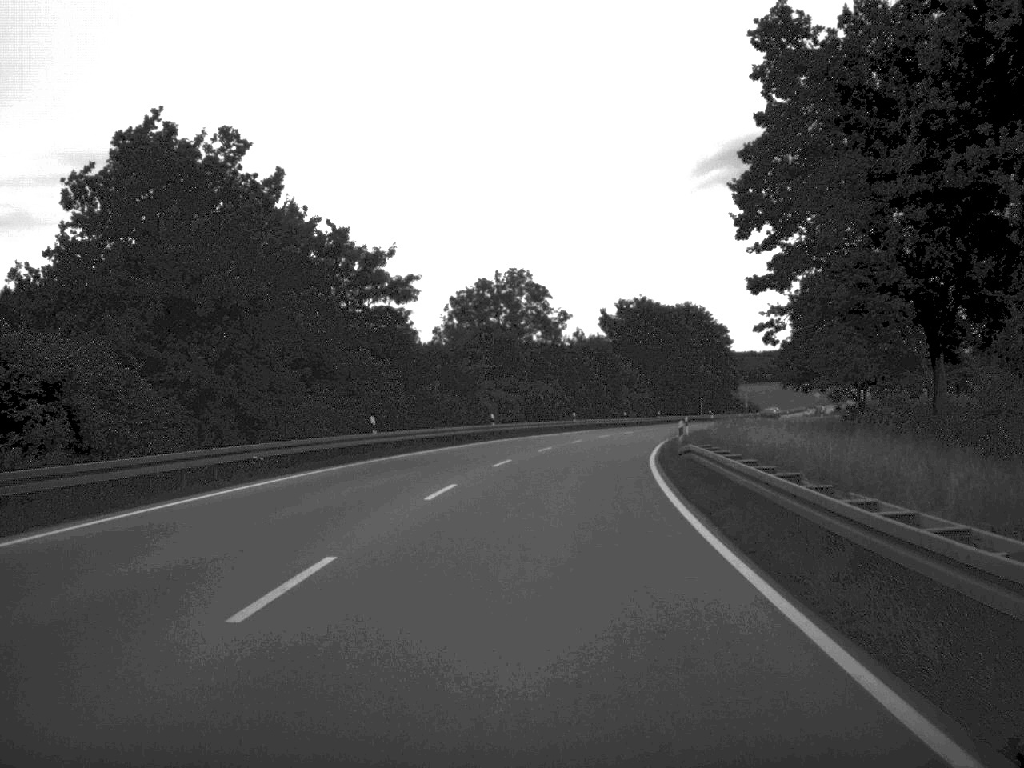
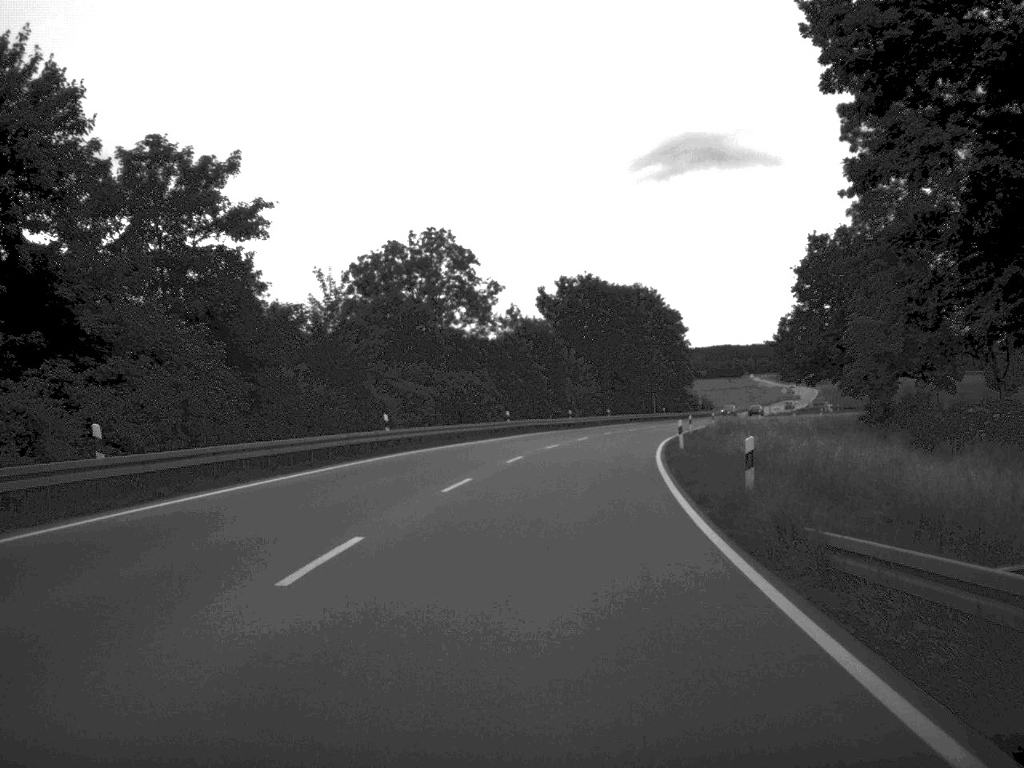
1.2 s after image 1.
(+0.6, +21.9) m; +3°
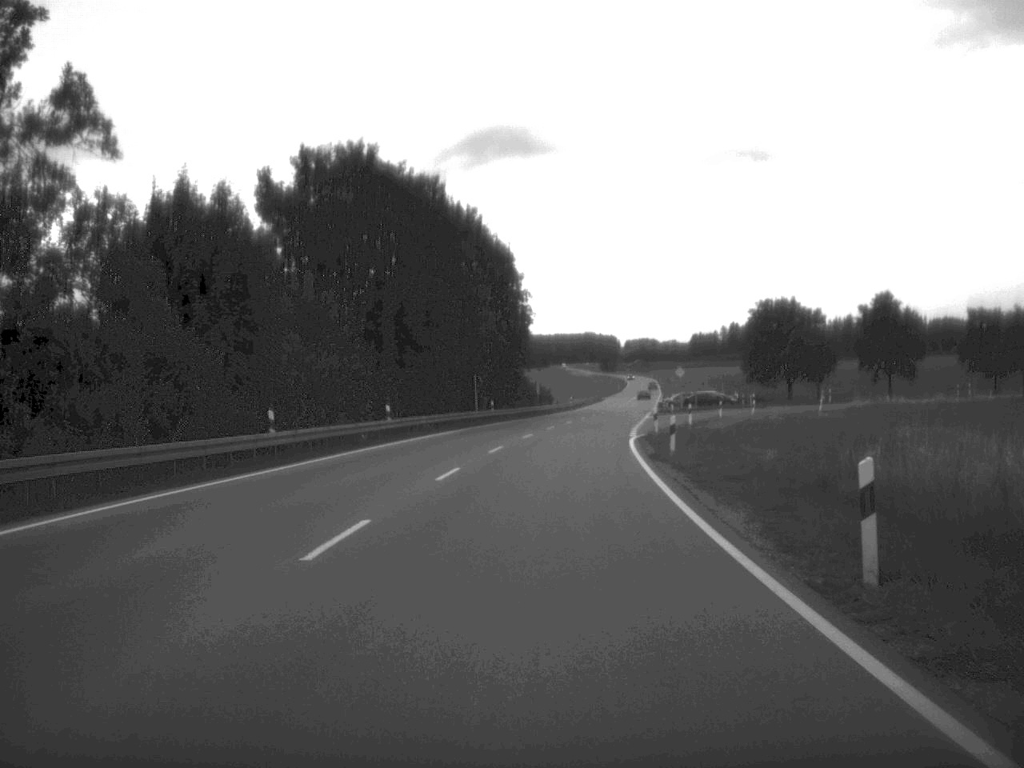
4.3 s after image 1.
(+4.1, +57.3) m; +9°
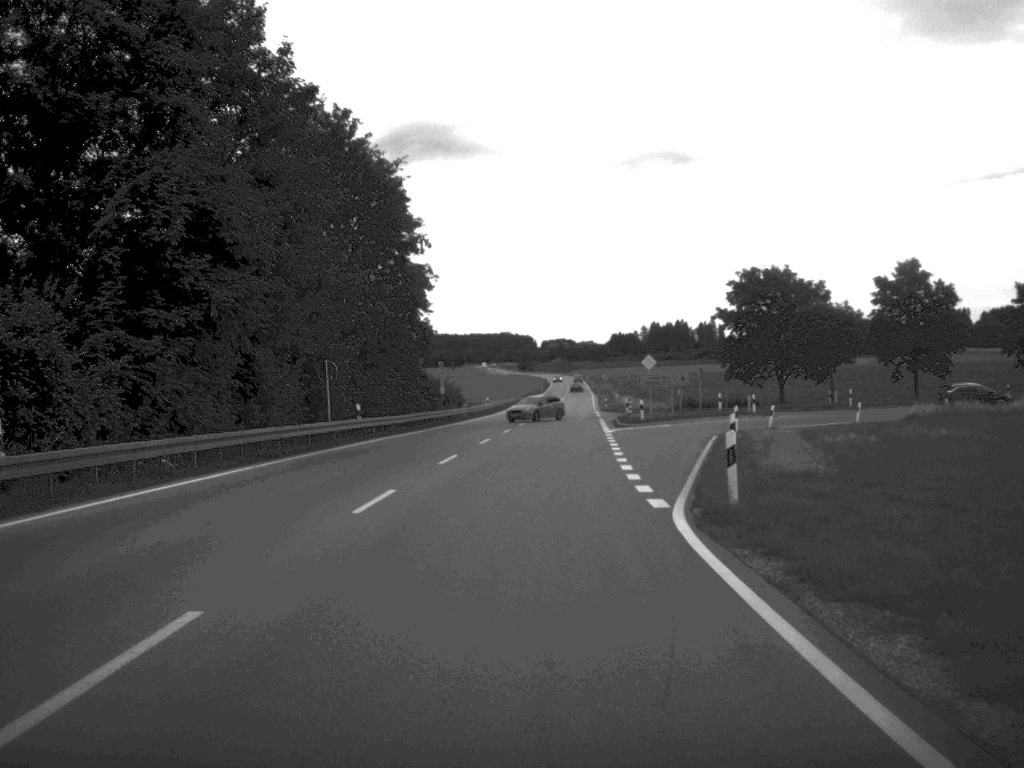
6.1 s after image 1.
(+0.9, +30.6) m; +4°
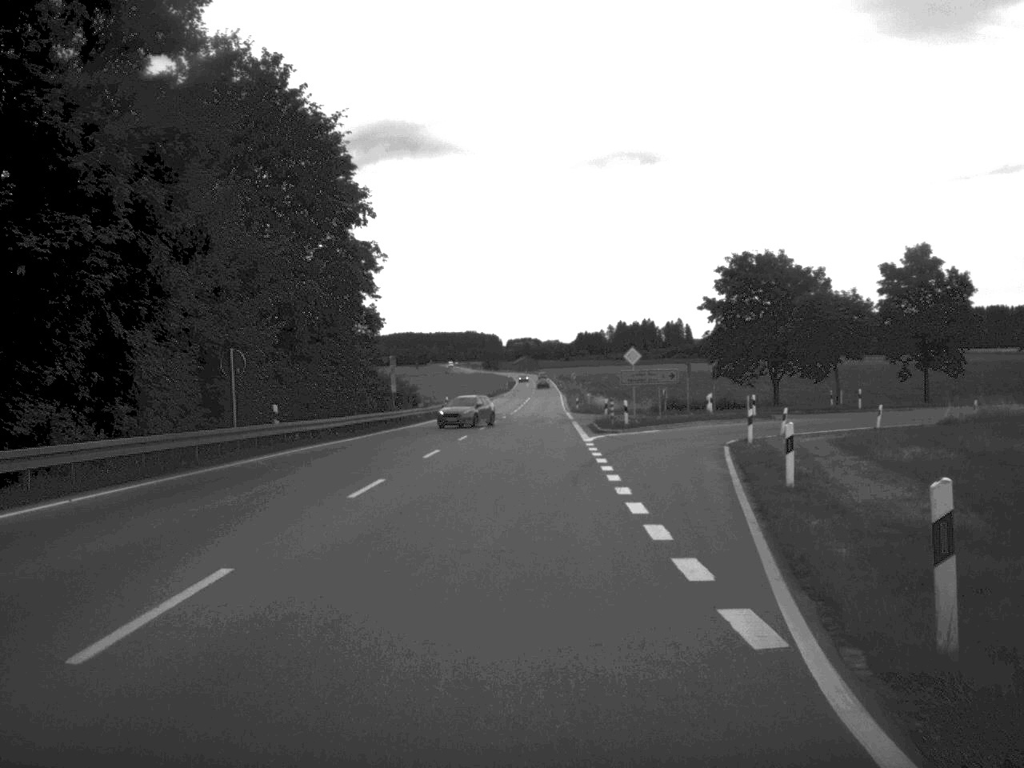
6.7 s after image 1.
(+0.1, +9.7) m; +2°
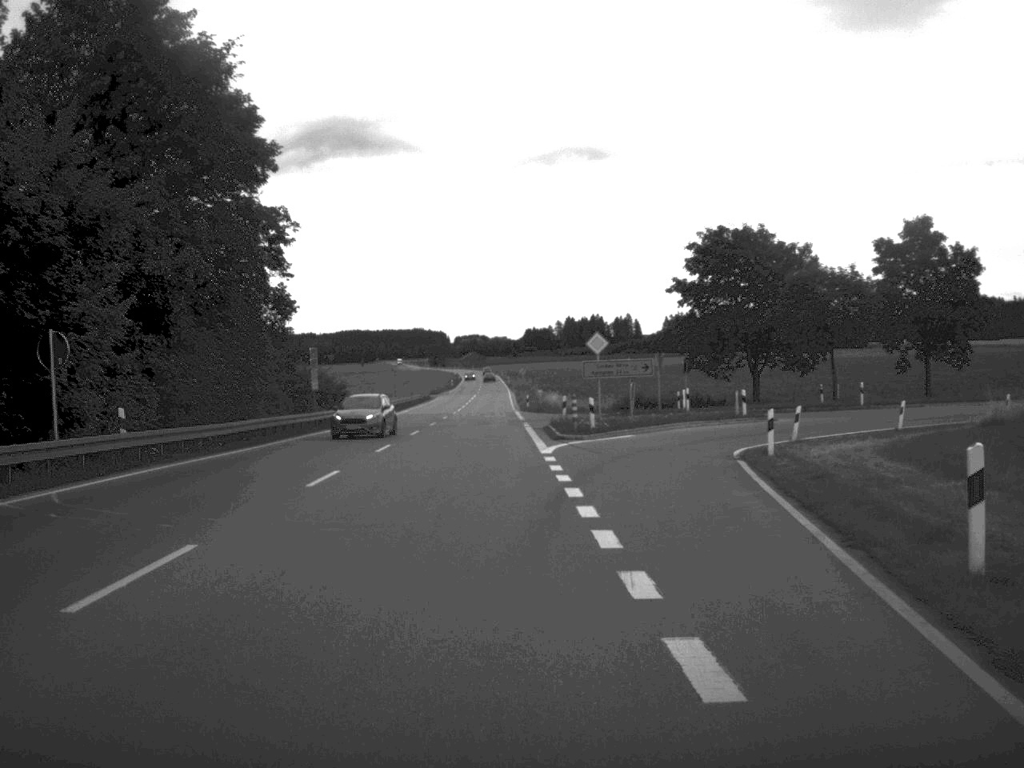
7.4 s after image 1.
(+0.2, +10.2) m; +2°
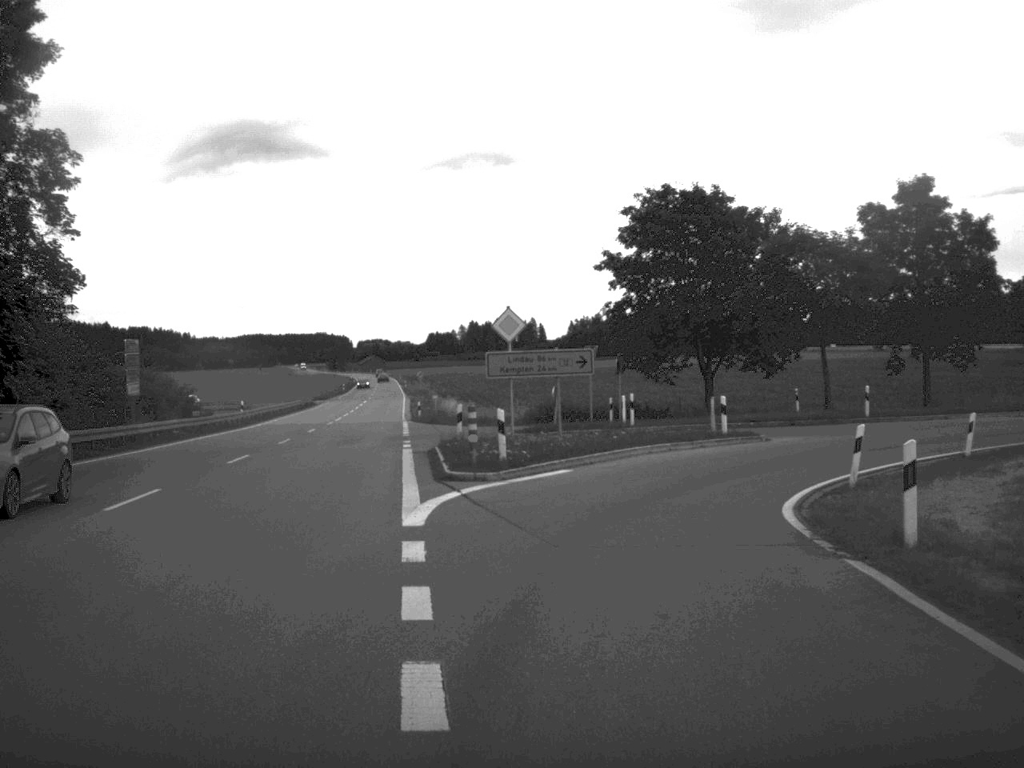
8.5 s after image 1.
(+0.6, +15.2) m; +4°
